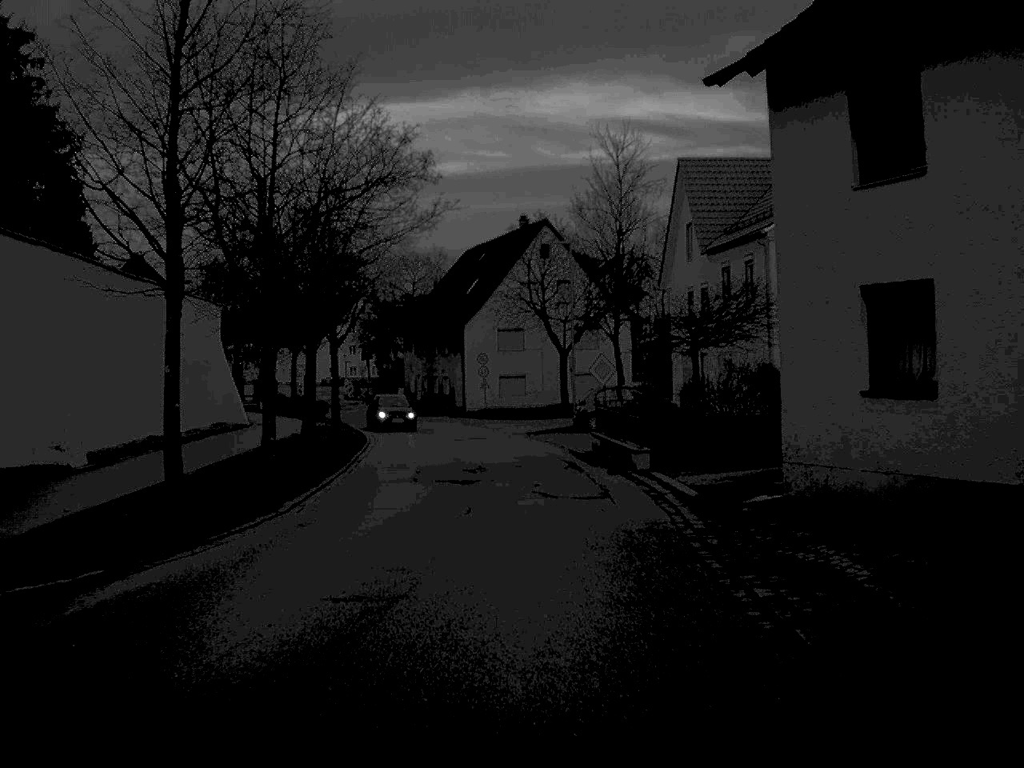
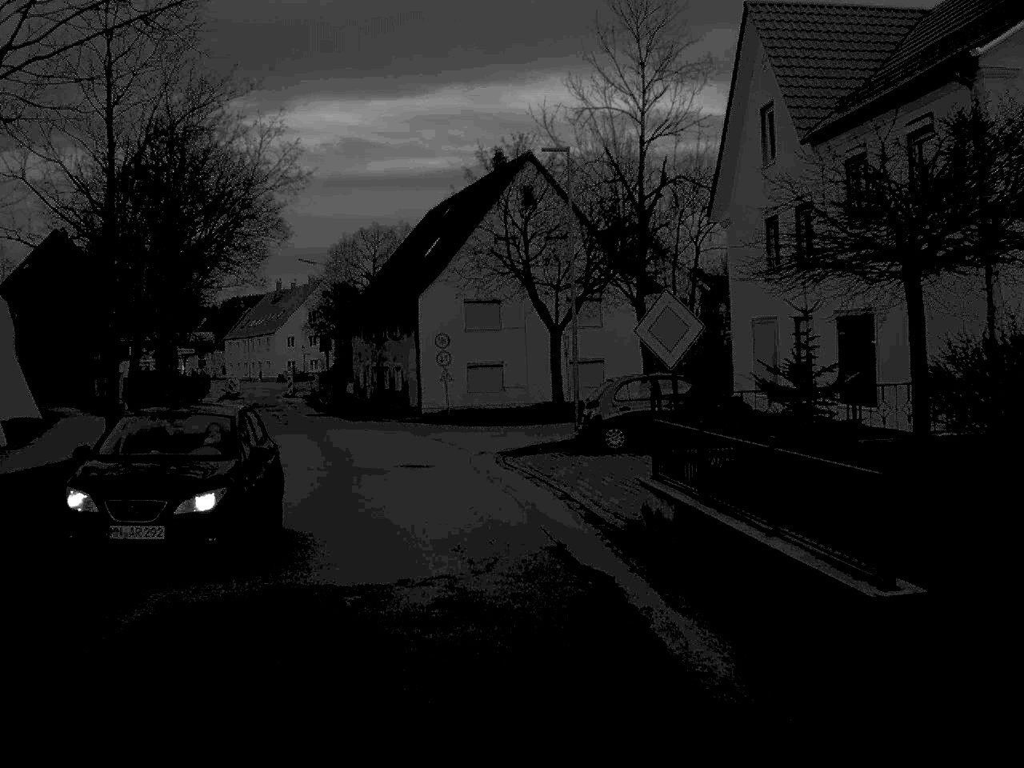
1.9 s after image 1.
(+0.2, +18.0) m; +1°
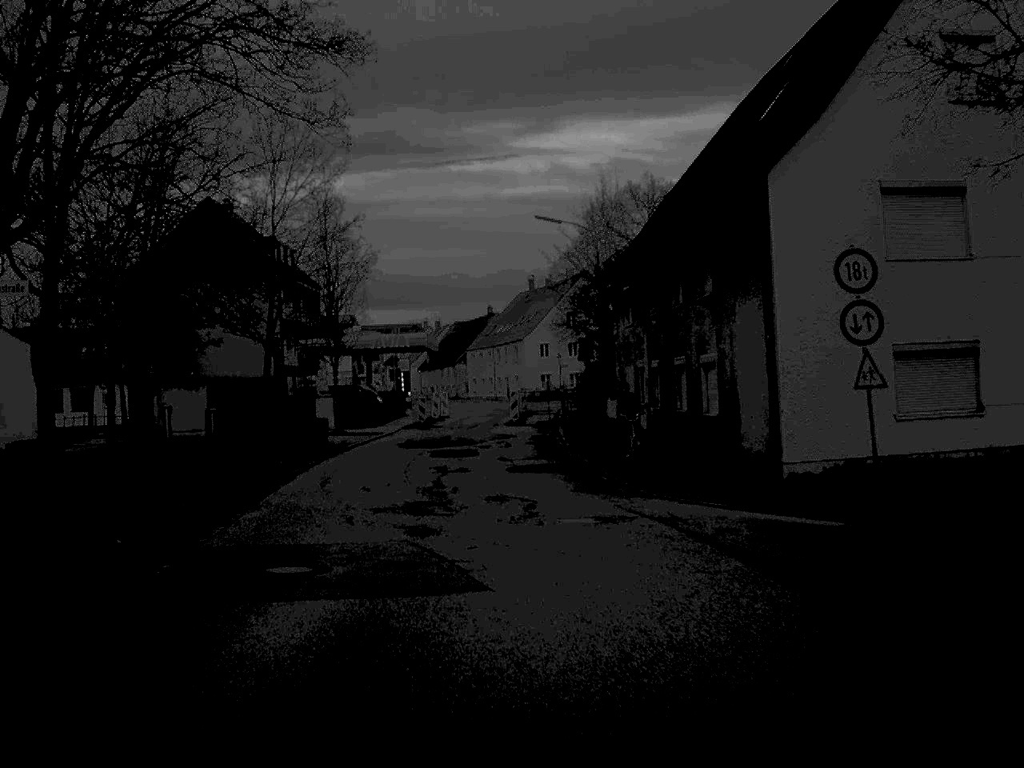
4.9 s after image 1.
(-3.4, +30.0) m; -12°
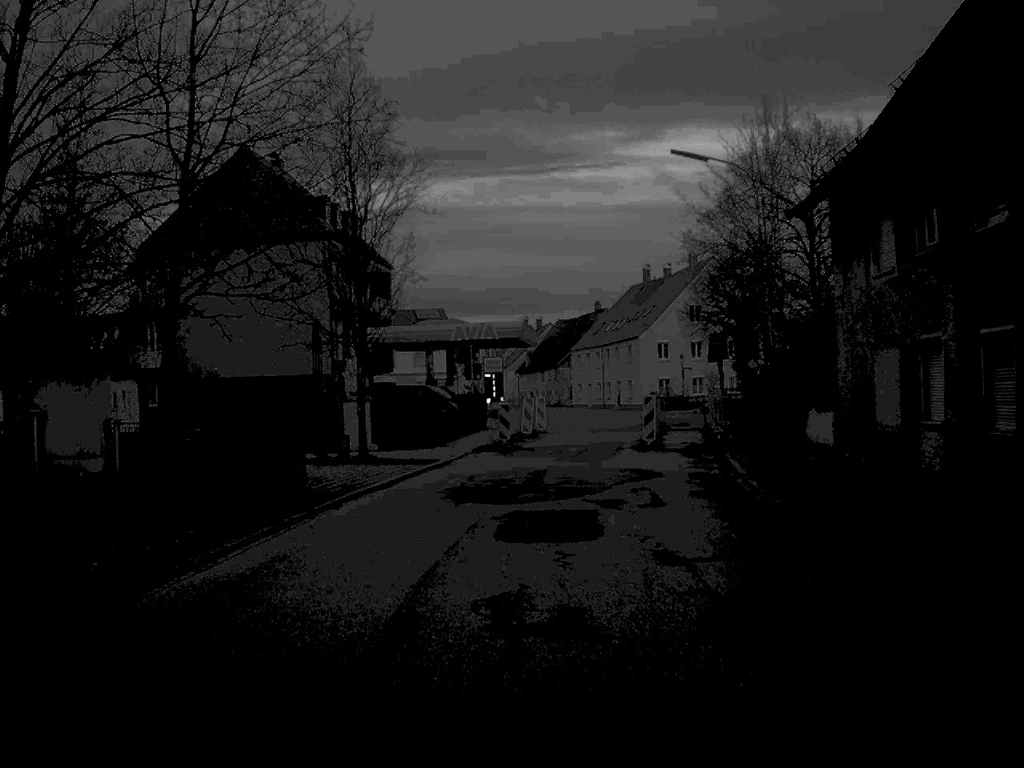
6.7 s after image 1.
(-0.8, +17.5) m; -4°
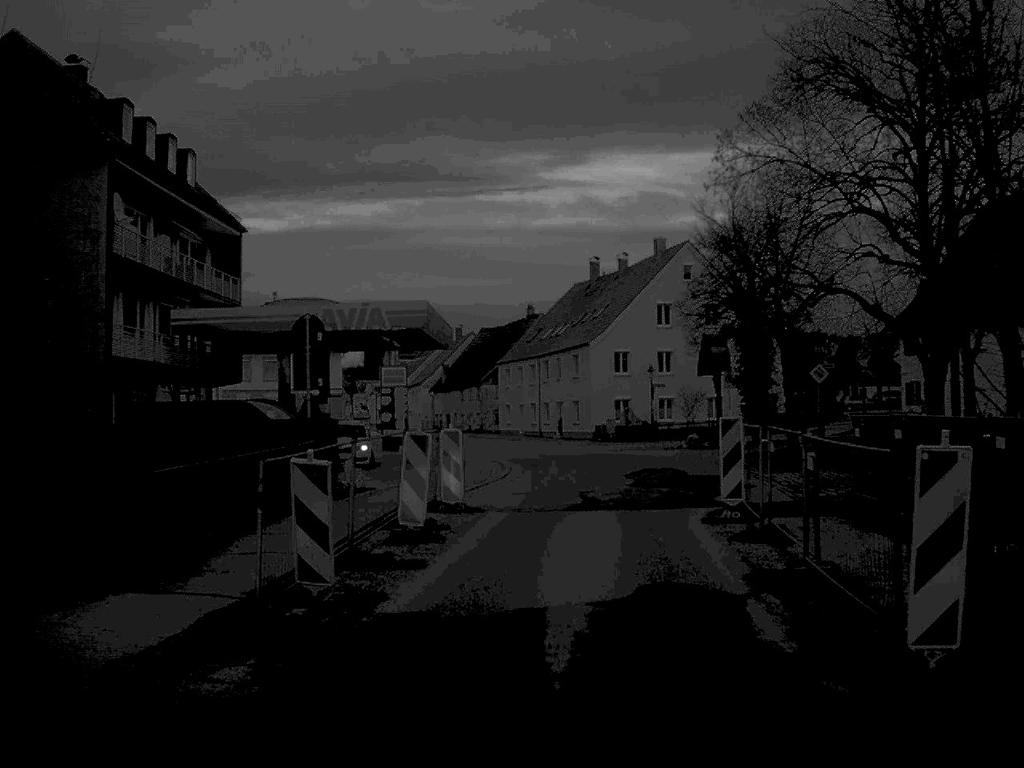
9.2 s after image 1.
(+0.4, +23.6) m; +4°
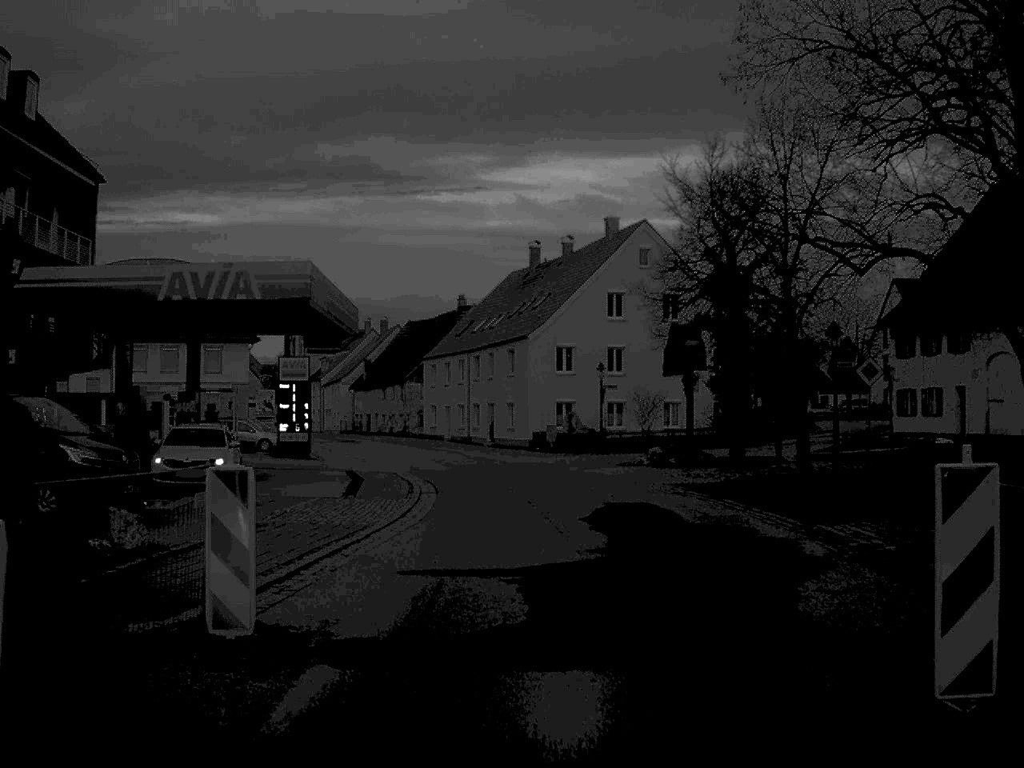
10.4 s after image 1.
(+0.3, +10.6) m; +3°
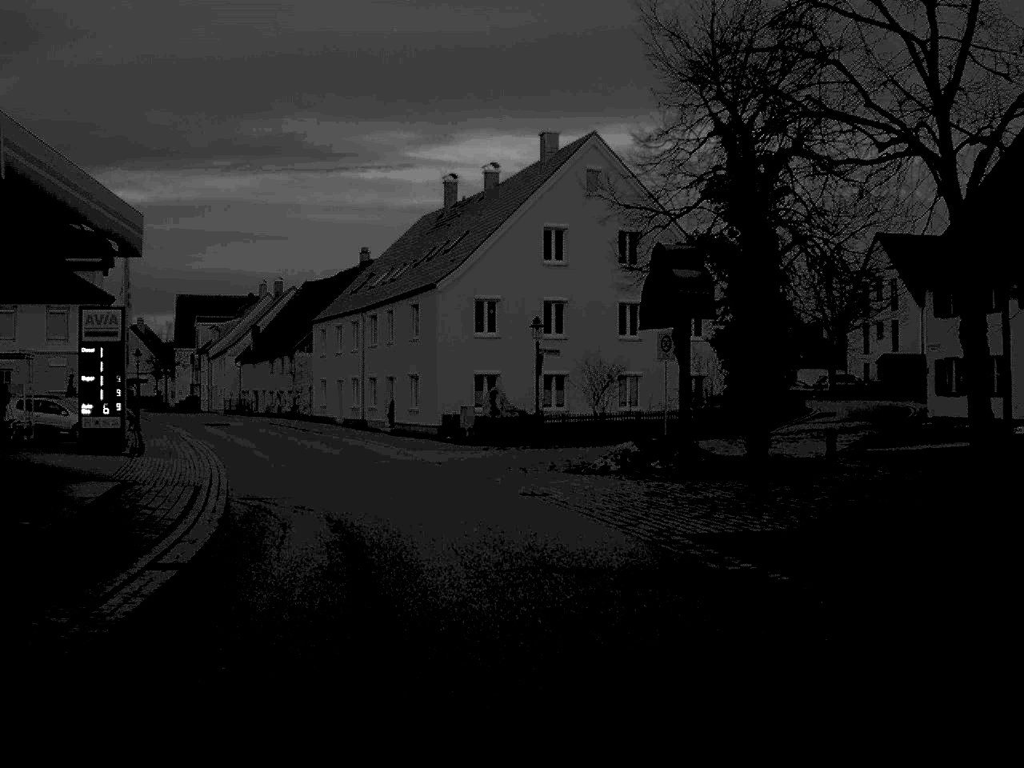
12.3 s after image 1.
(+0.5, +16.3) m; +3°
